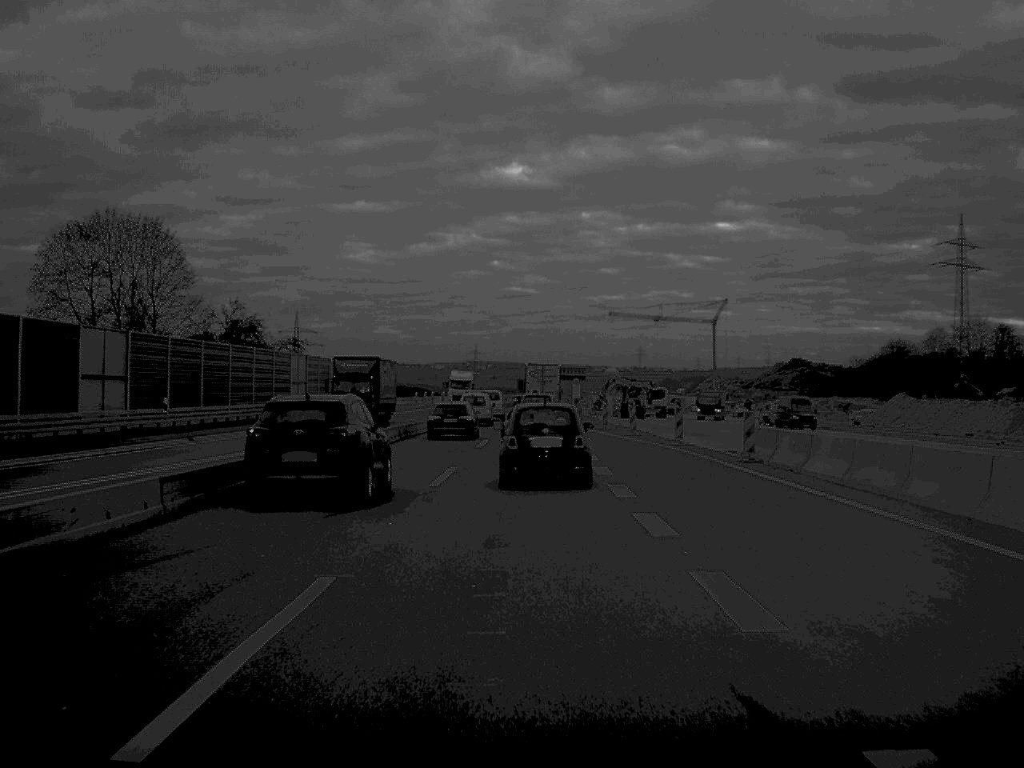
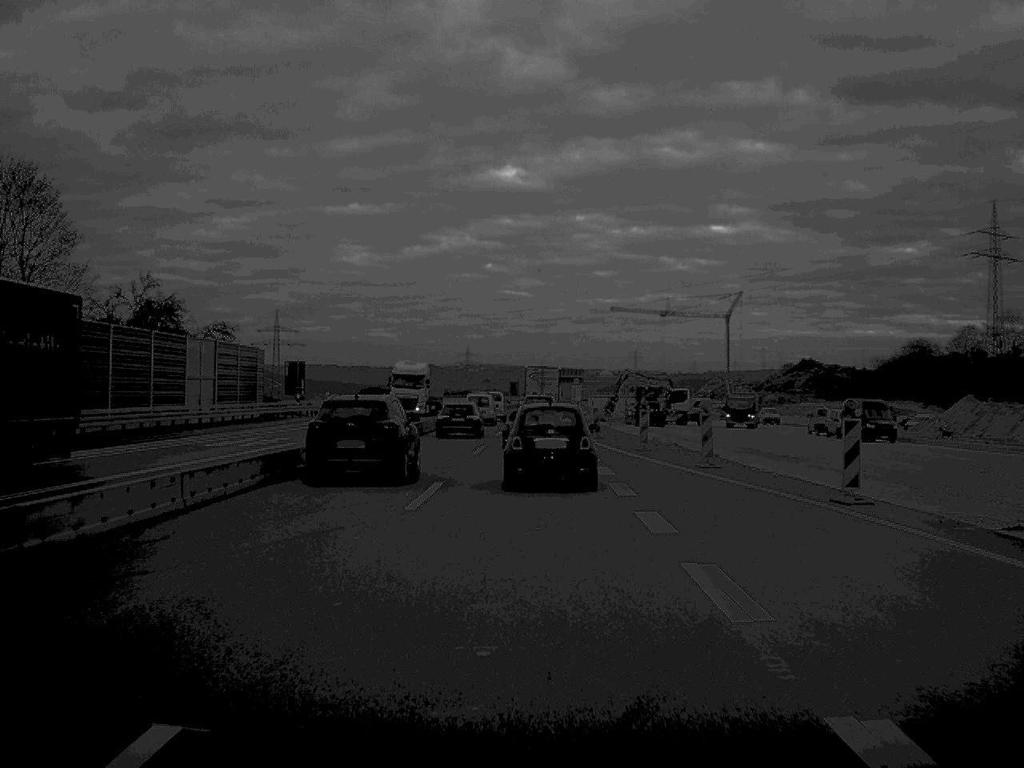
(0.0, +23.0) m; 0°
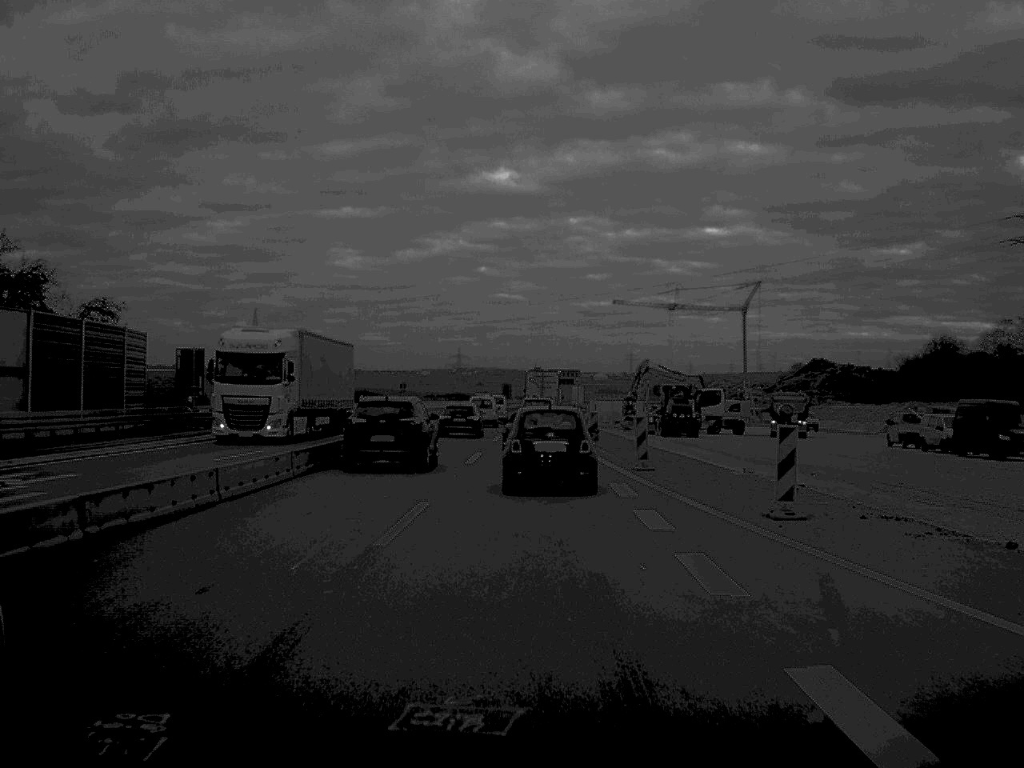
(+0.1, +22.4) m; 0°
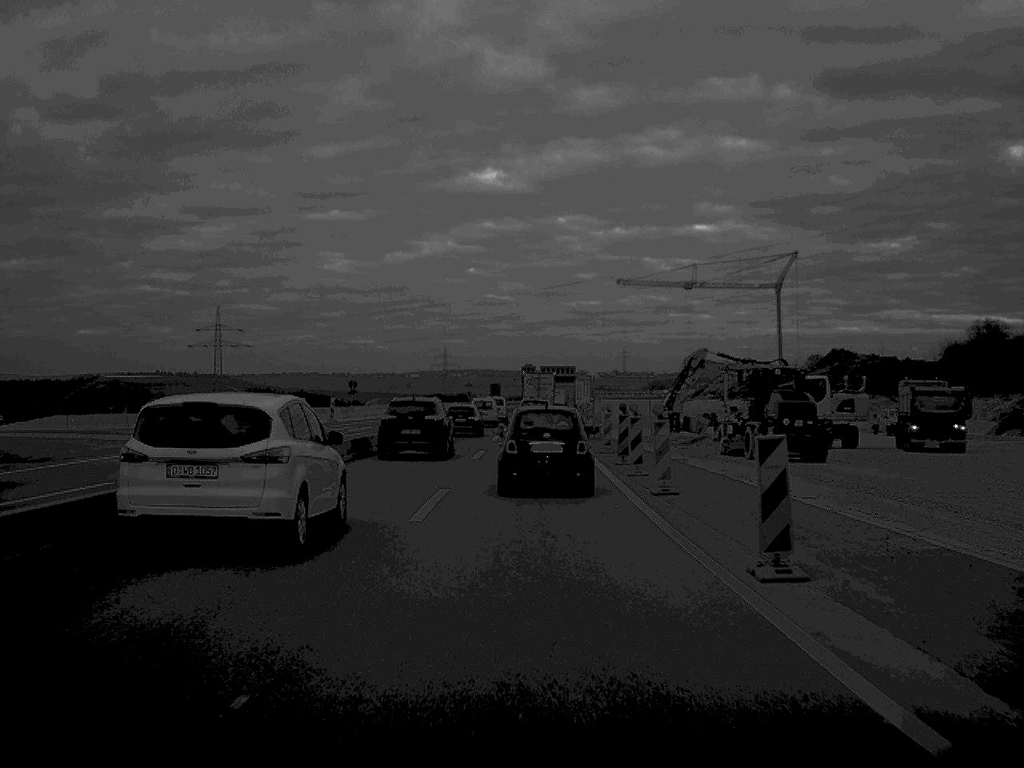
(+0.1, +33.4) m; 0°
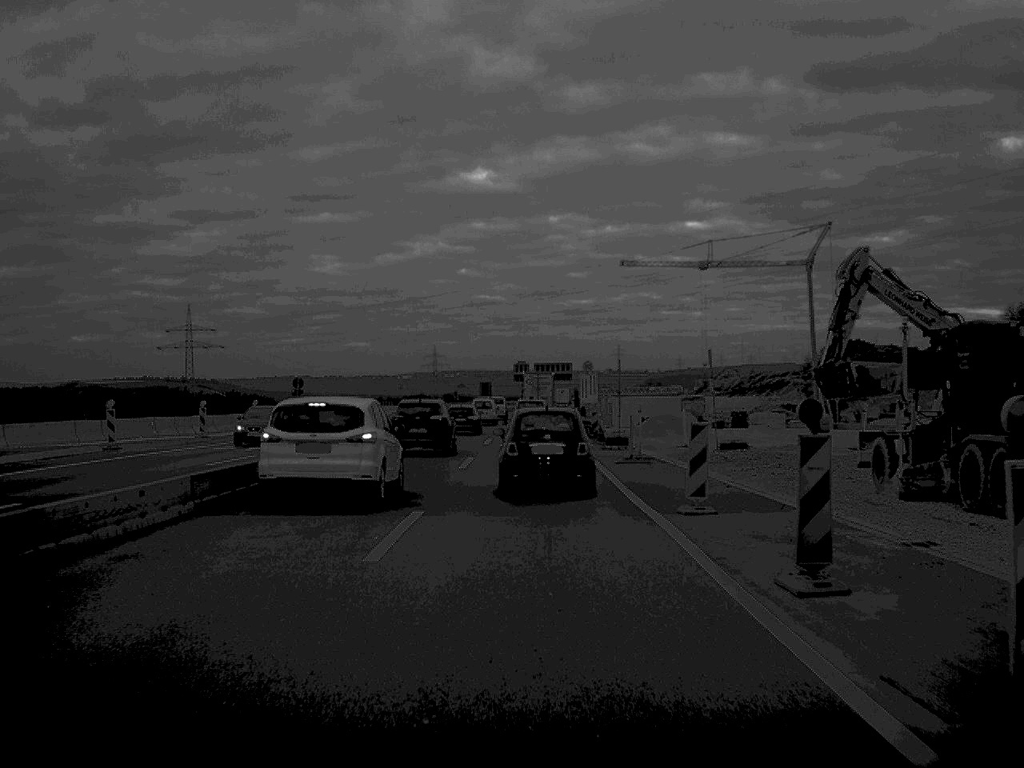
(+0.1, +22.1) m; 0°
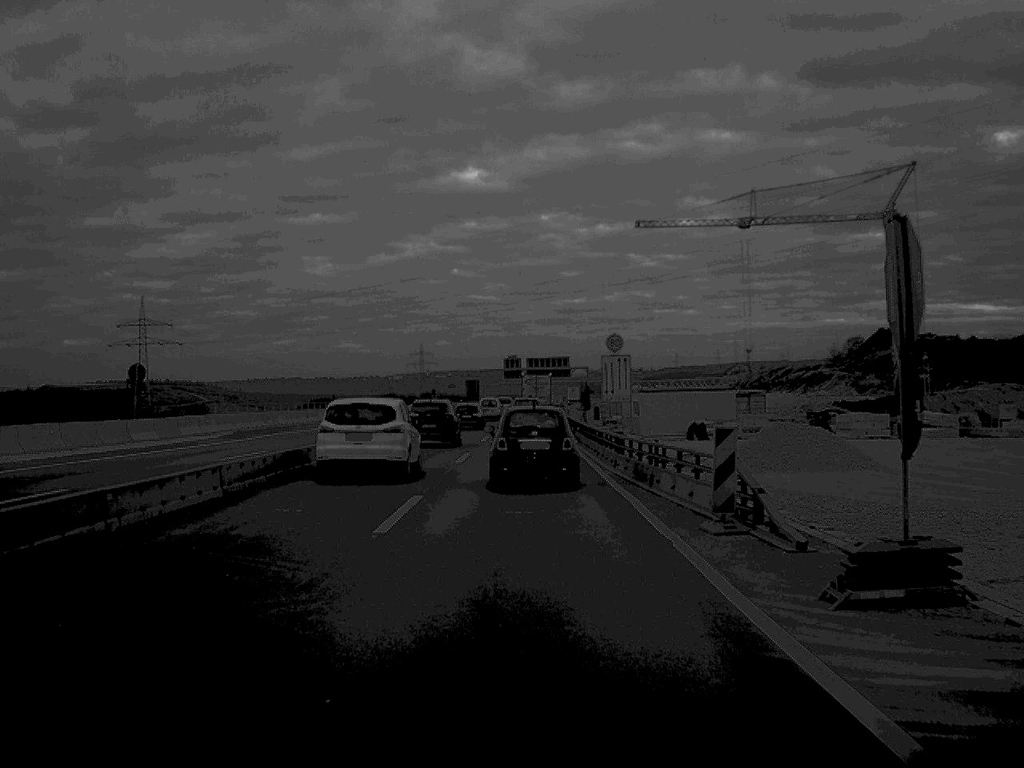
(+0.1, +33.3) m; 0°
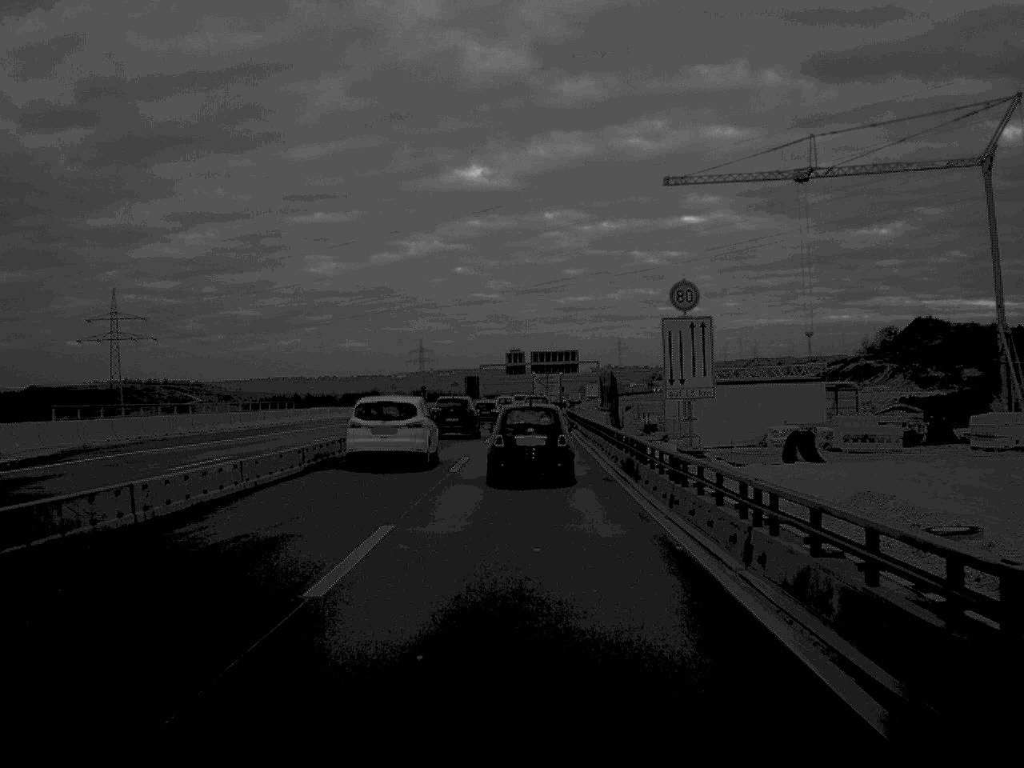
(0.0, +23.0) m; 0°
